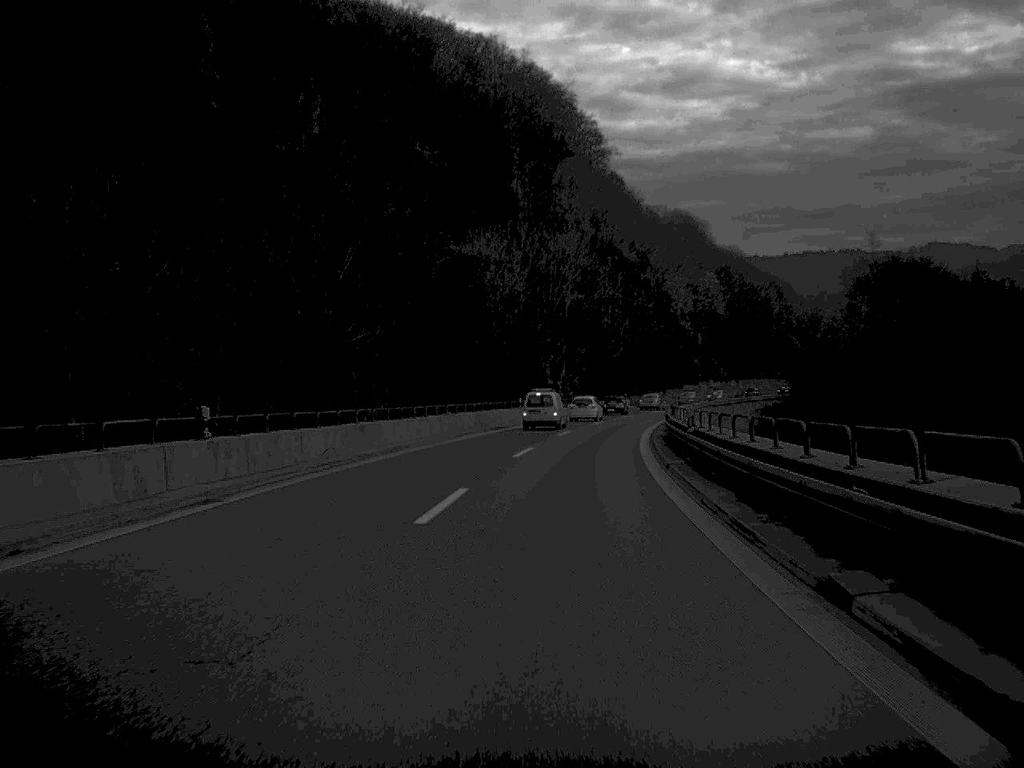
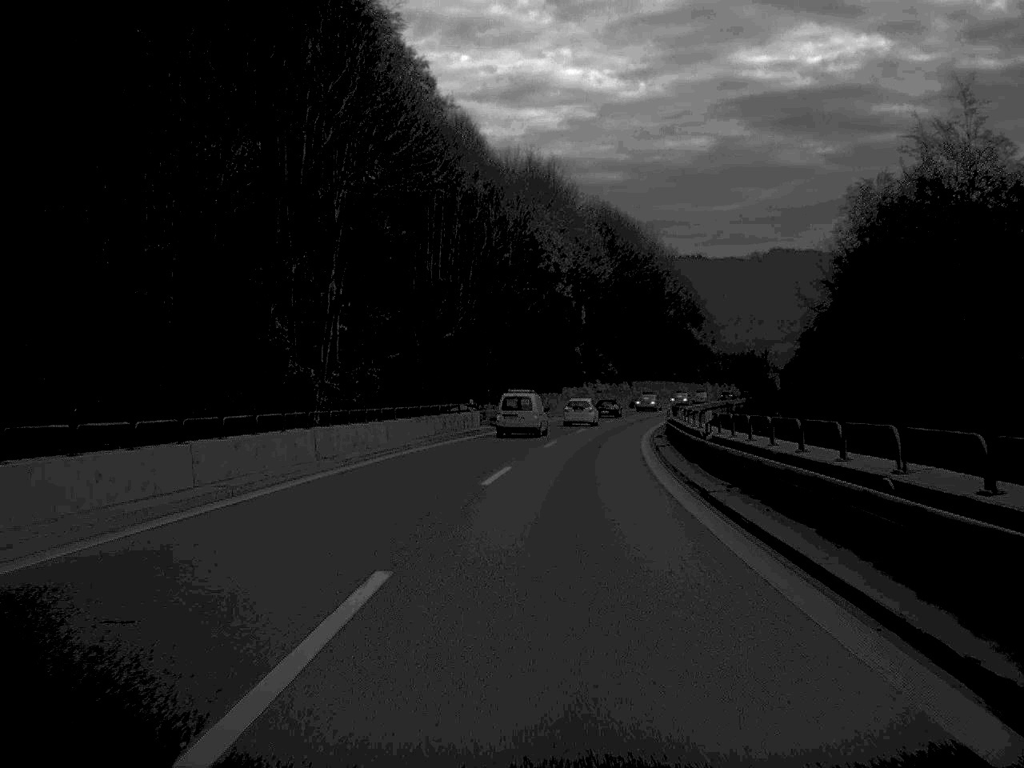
(+4.1, +63.8) m; +7°
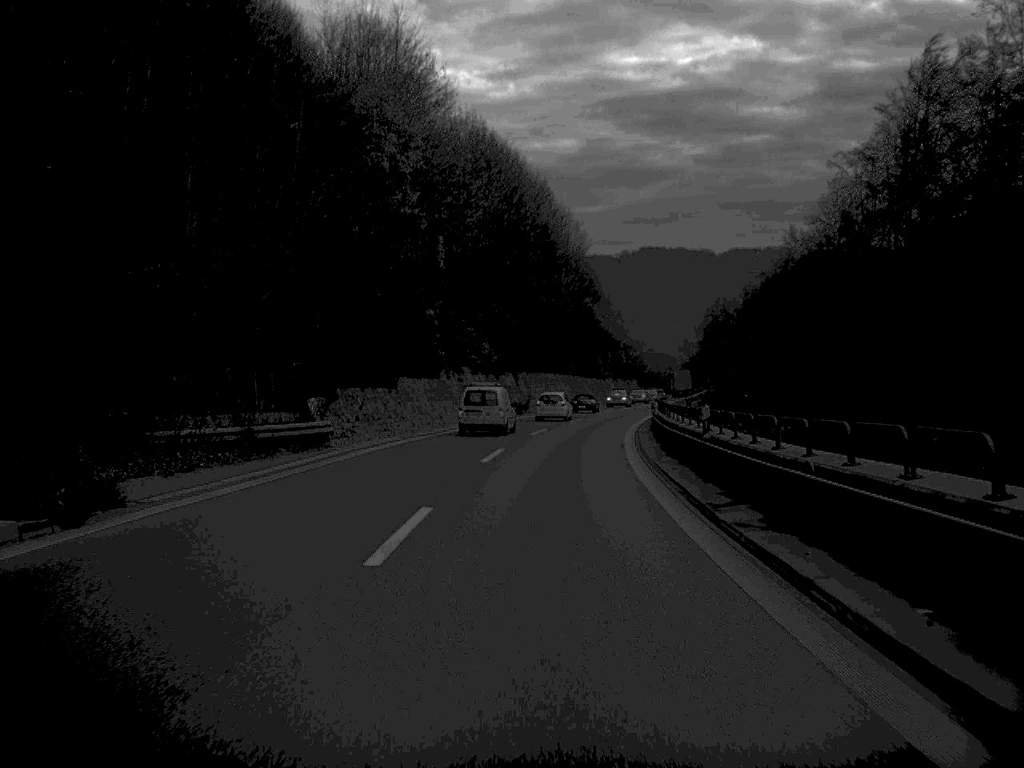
(+2.4, +46.6) m; +6°
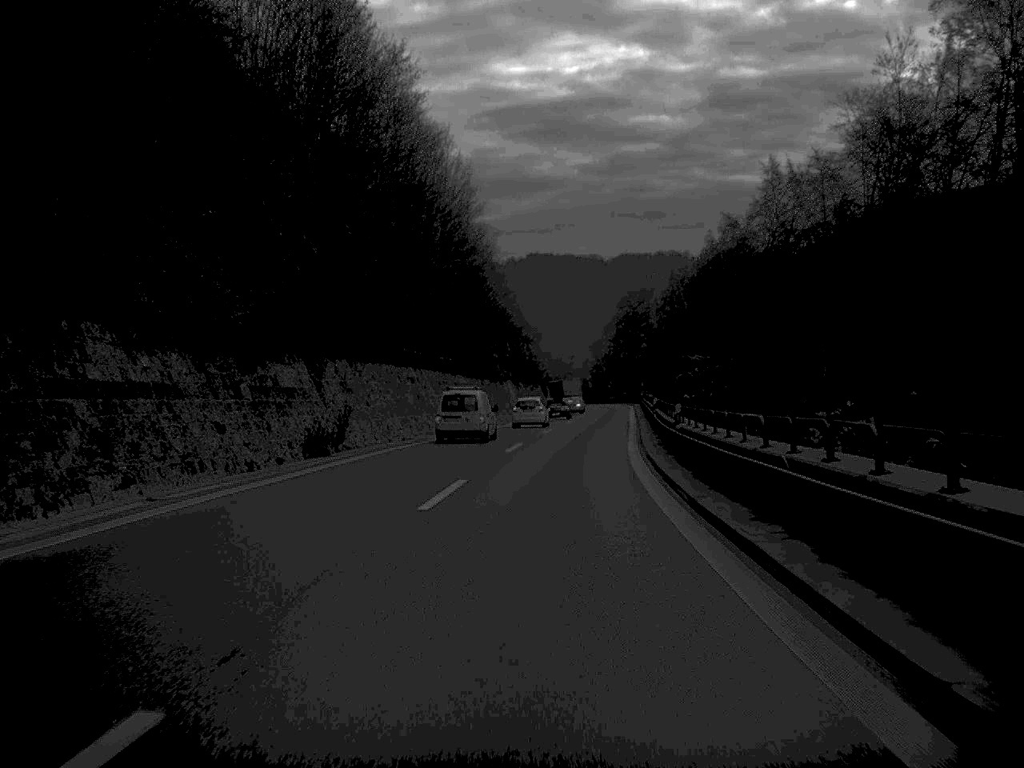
(+2.1, +47.4) m; +5°
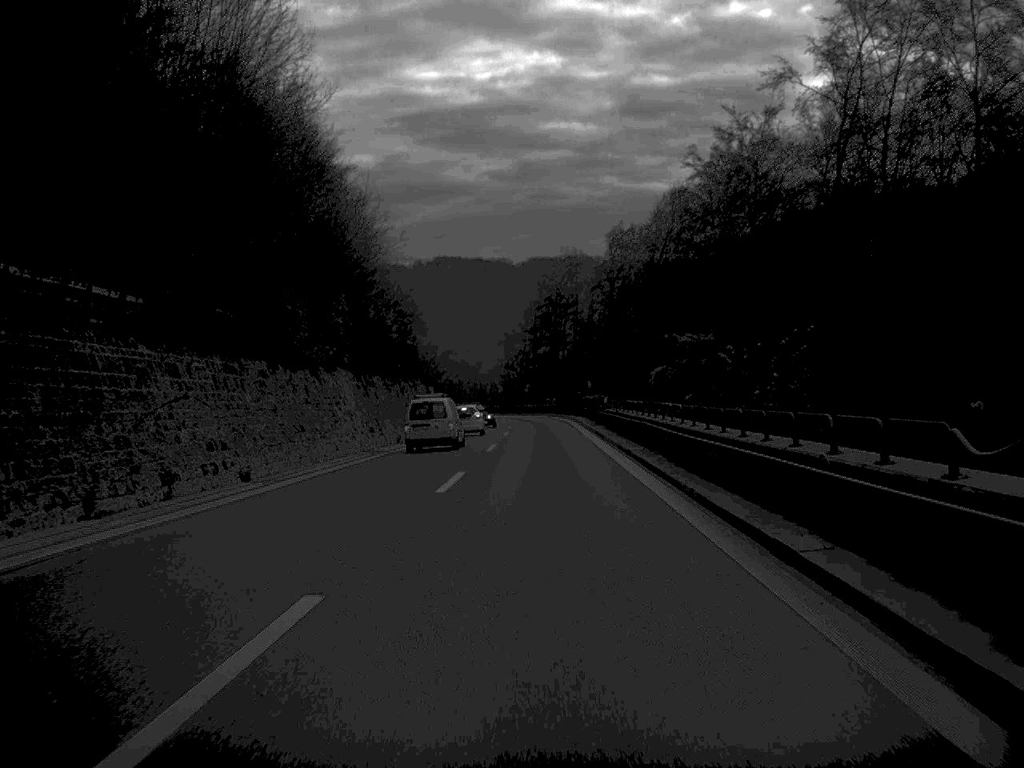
(+2.0, +48.9) m; +4°
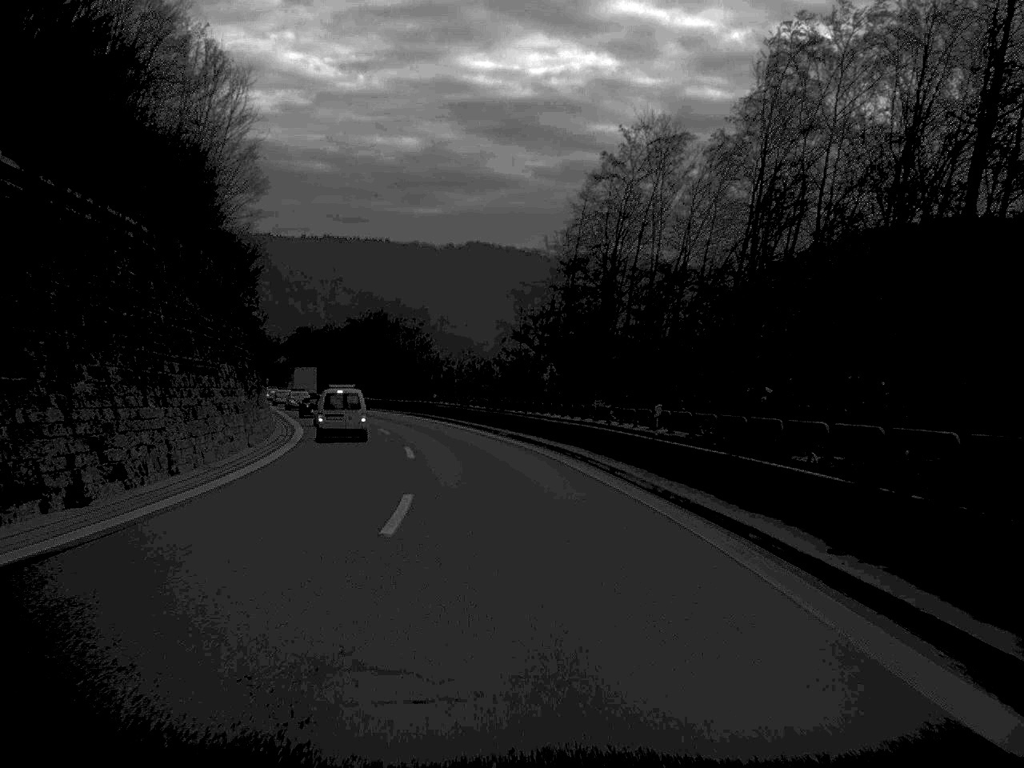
(+0.3, +79.0) m; -1°
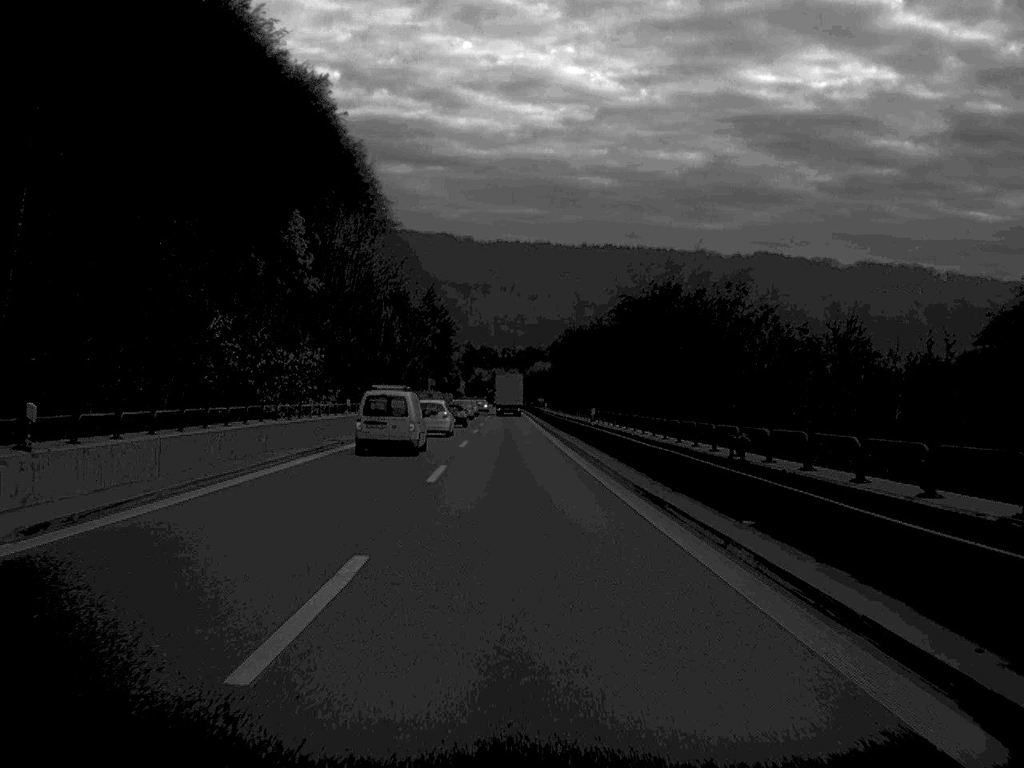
(-9.3, +78.4) m; -13°
